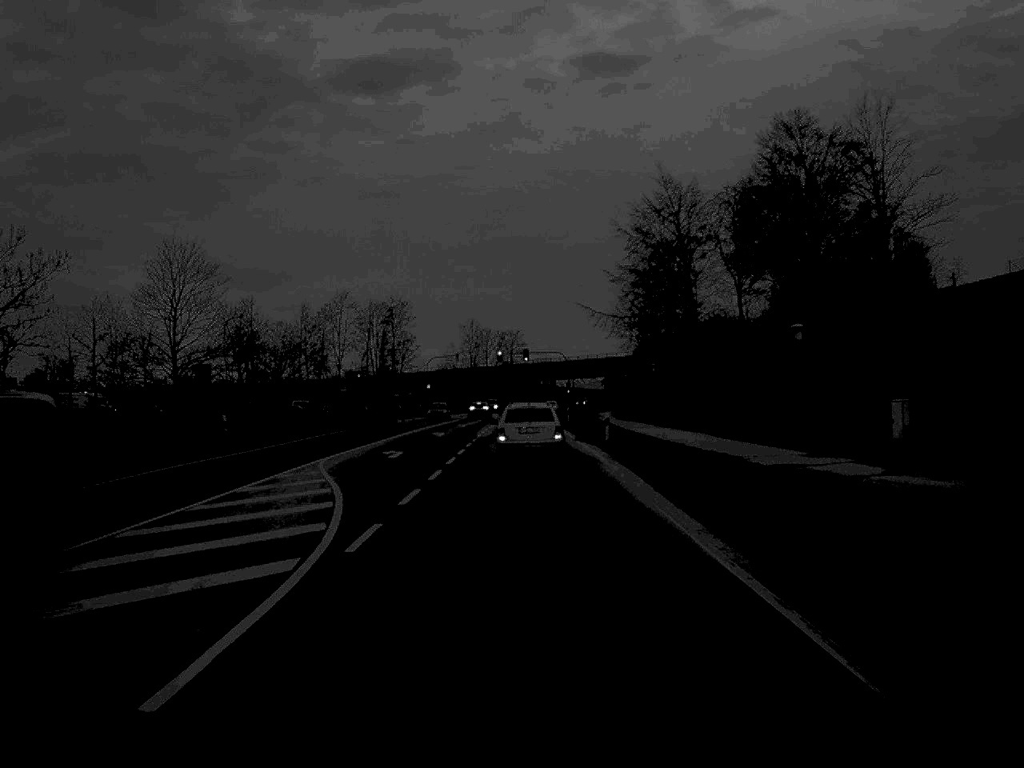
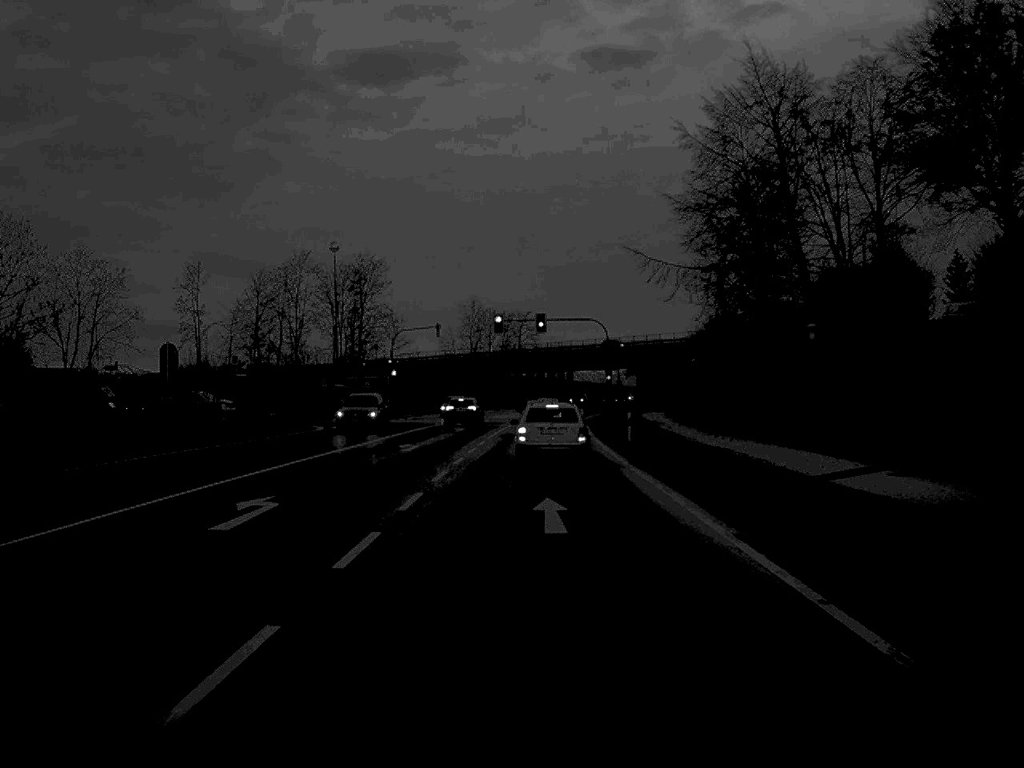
(-0.2, +43.7) m; 0°
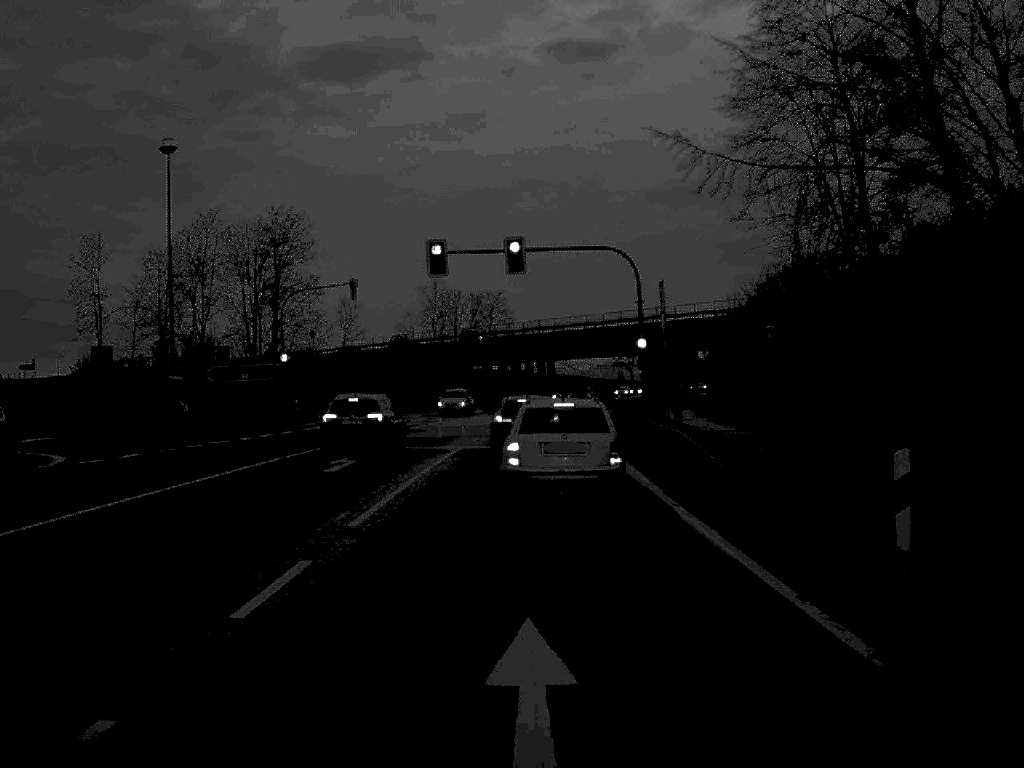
(+0.3, +32.6) m; +1°
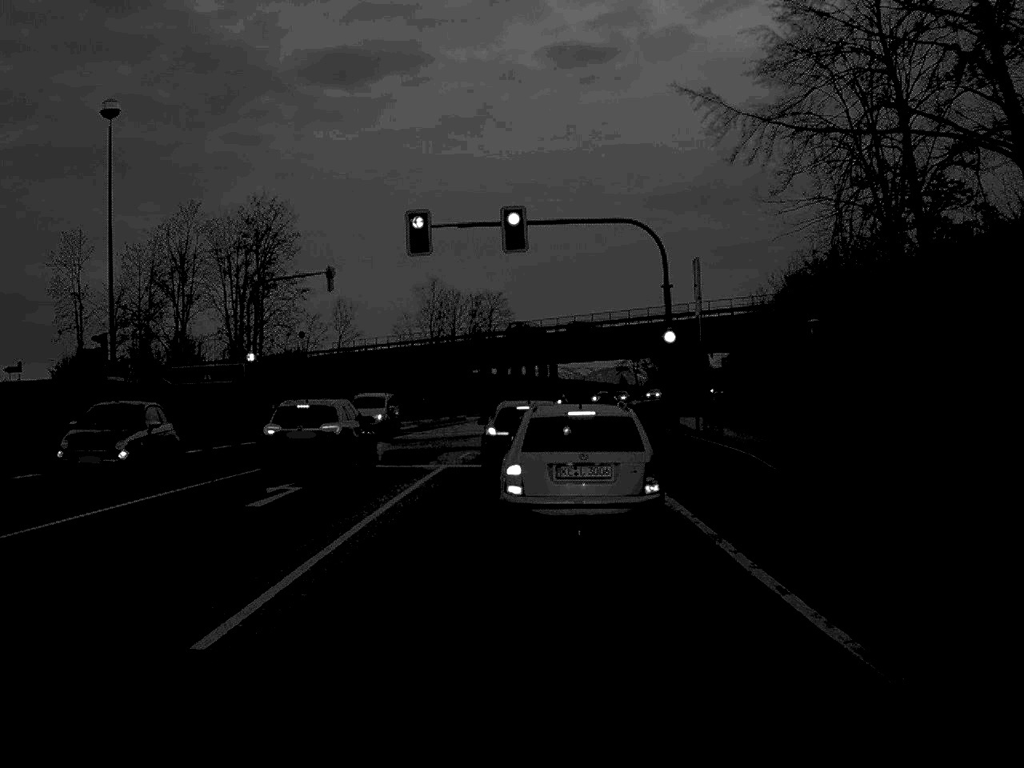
(0.0, +7.1) m; 0°
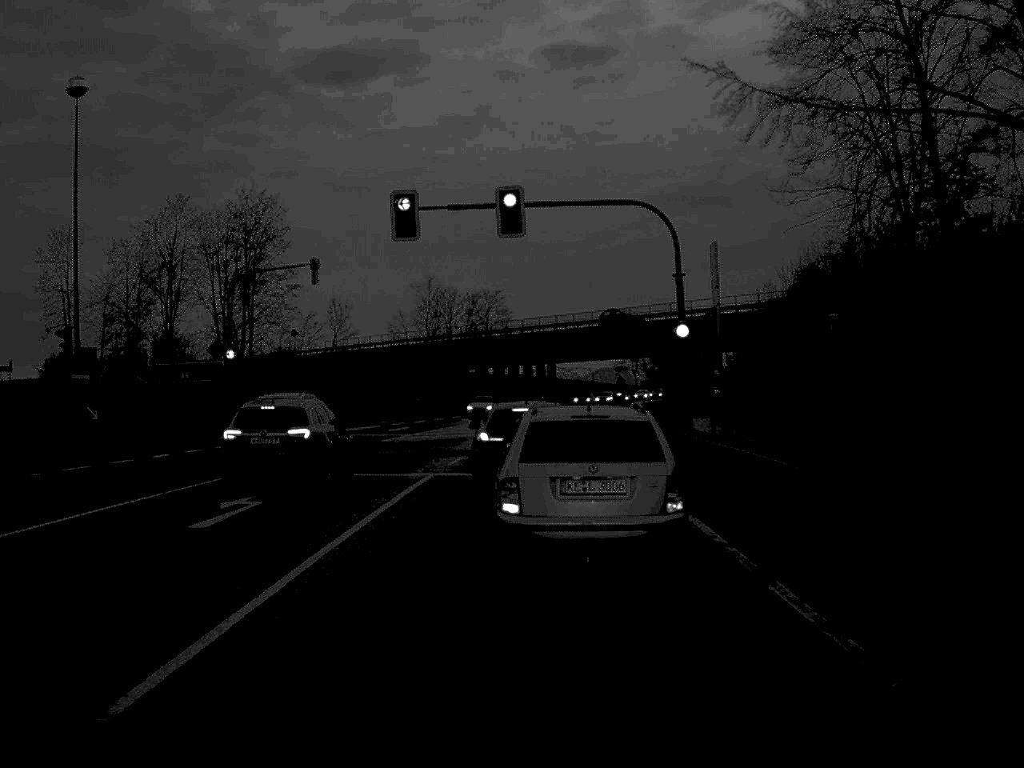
(0.0, +3.0) m; 0°
